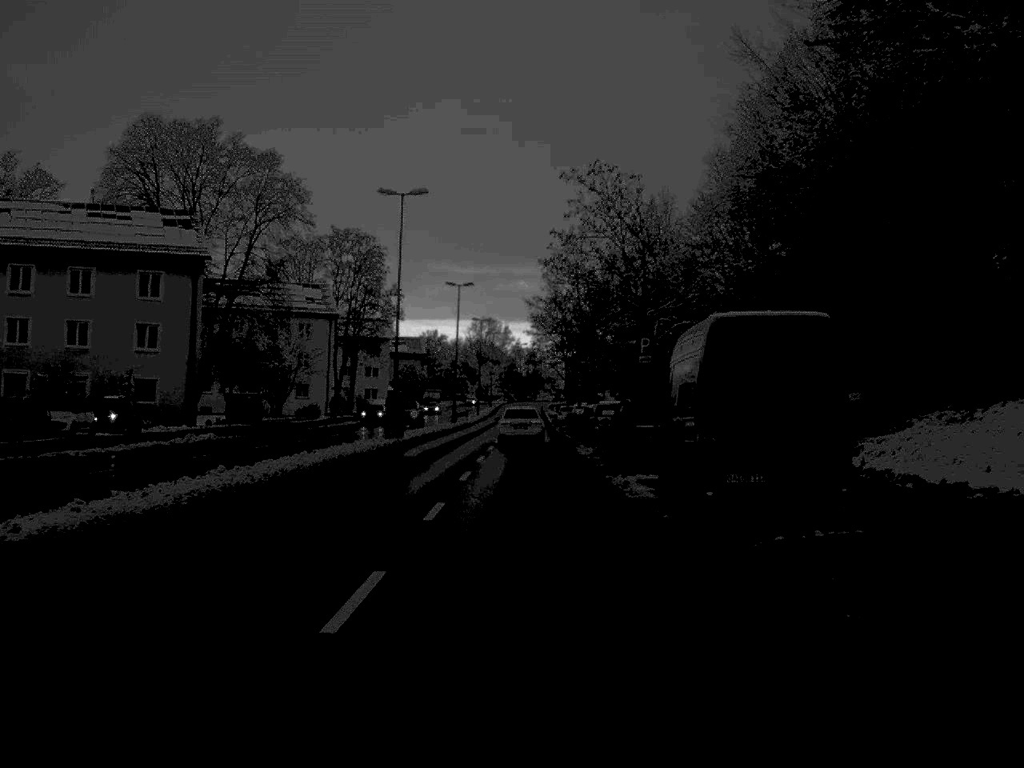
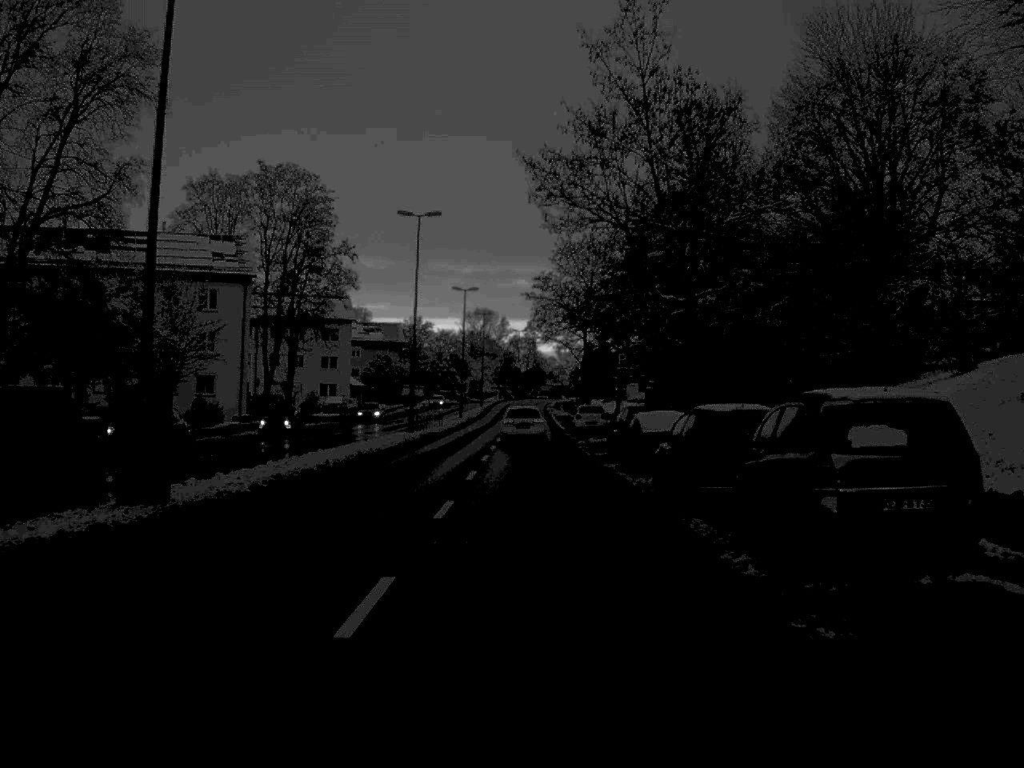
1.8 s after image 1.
(0.0, +35.1) m; 0°
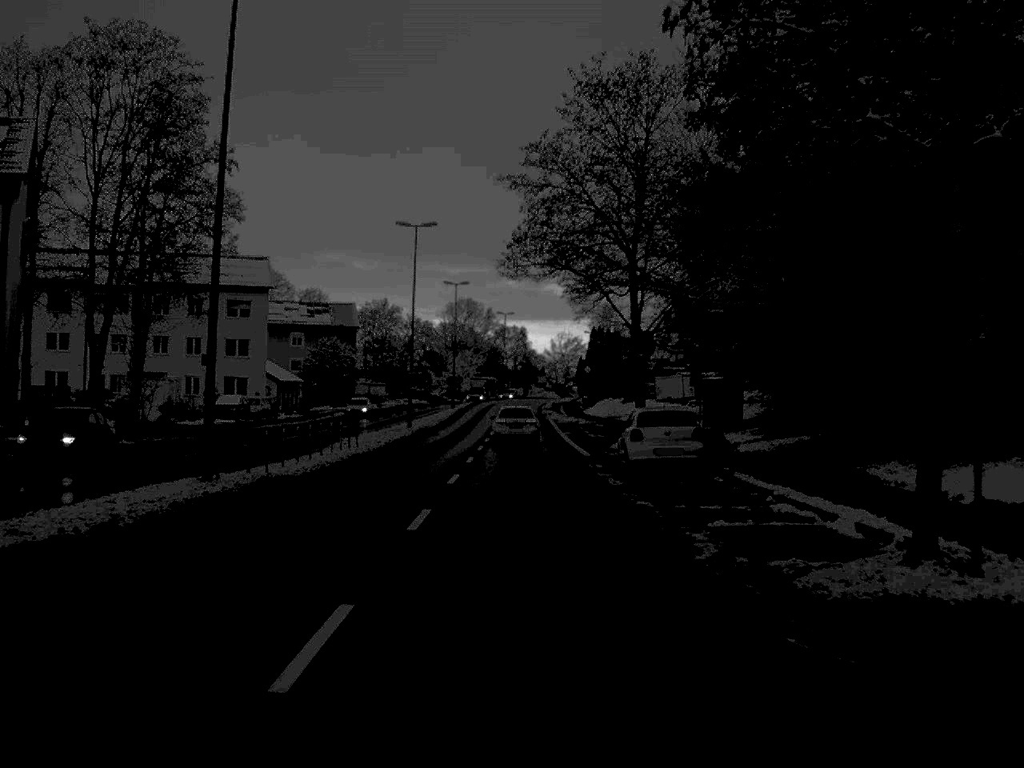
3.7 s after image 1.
(+0.2, +37.2) m; 0°
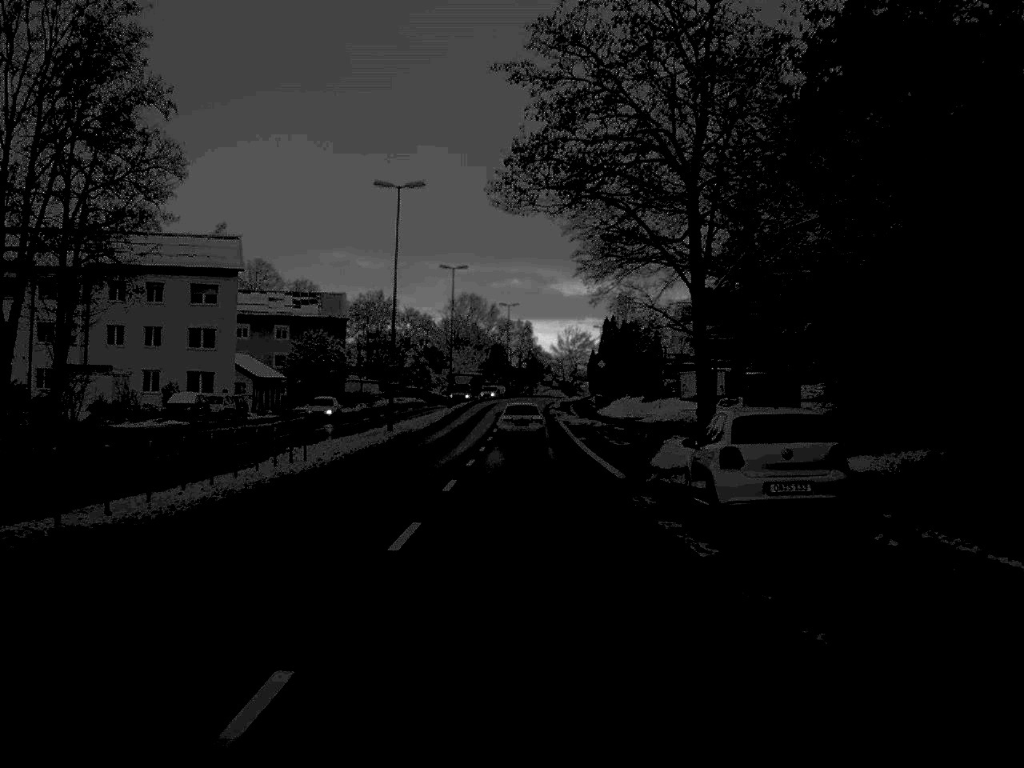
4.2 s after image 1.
(0.0, +11.5) m; 0°
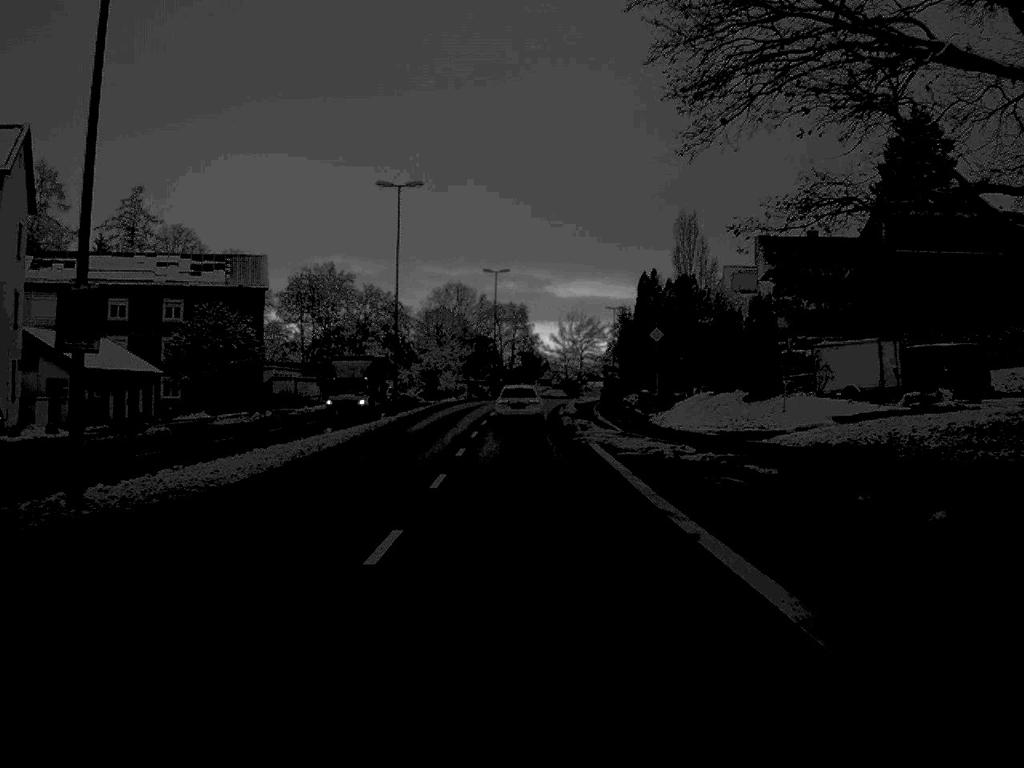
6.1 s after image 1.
(0.0, +37.2) m; 0°
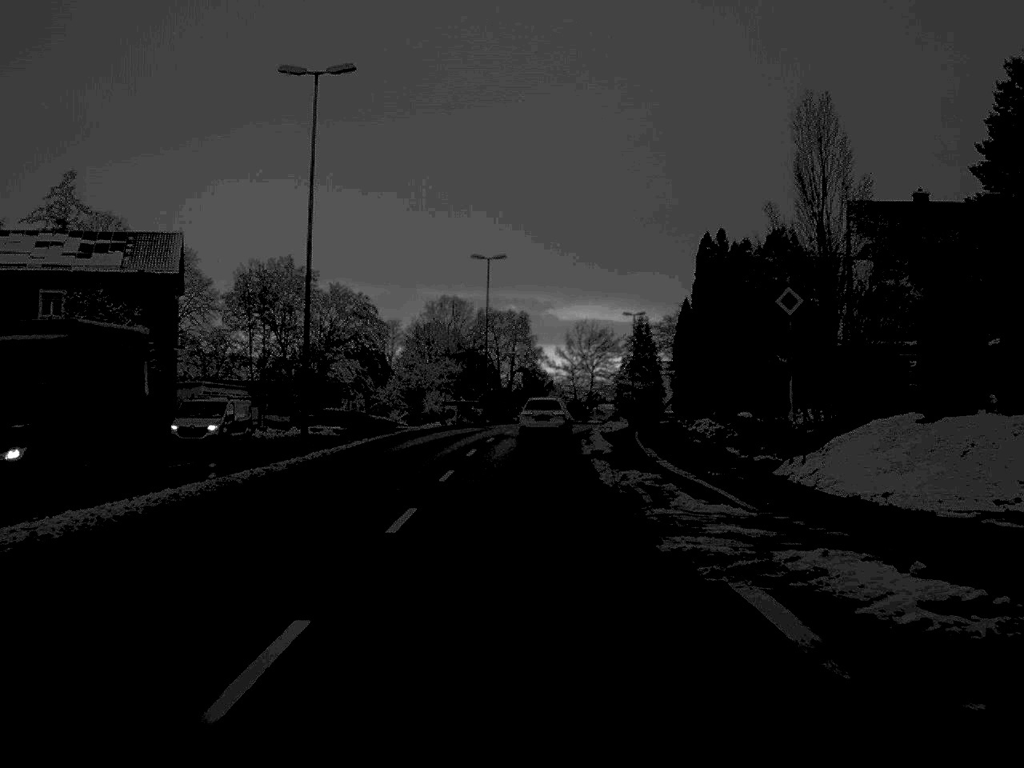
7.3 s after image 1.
(0.0, +23.5) m; 0°
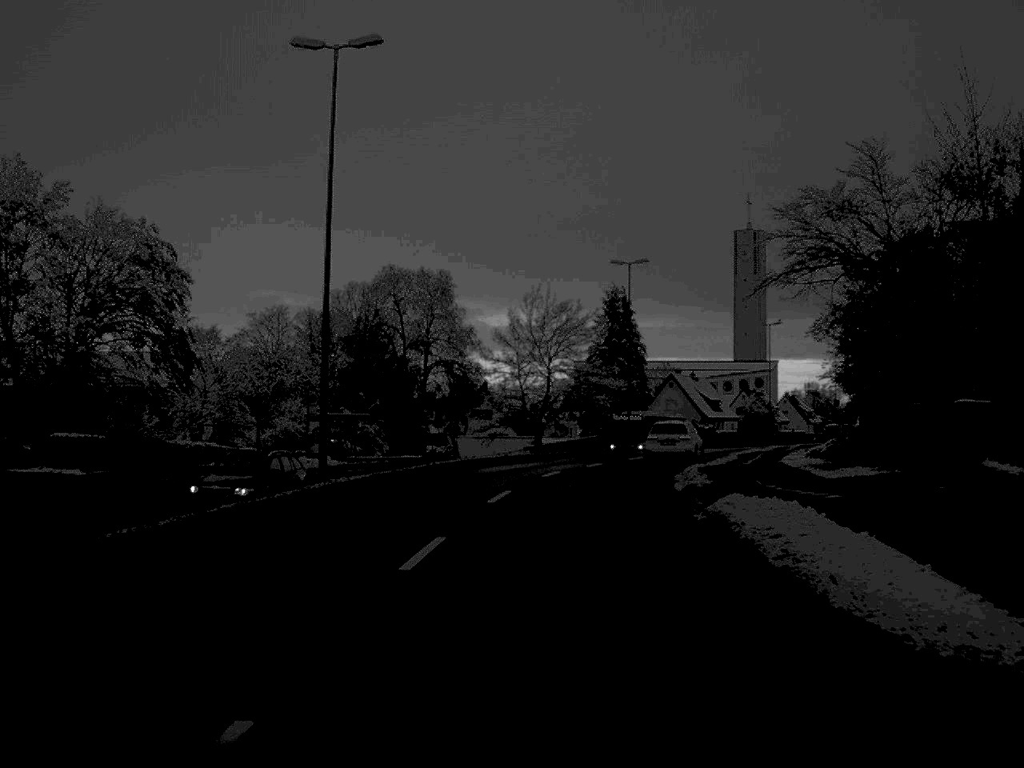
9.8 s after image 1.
(+0.5, +47.4) m; +3°
